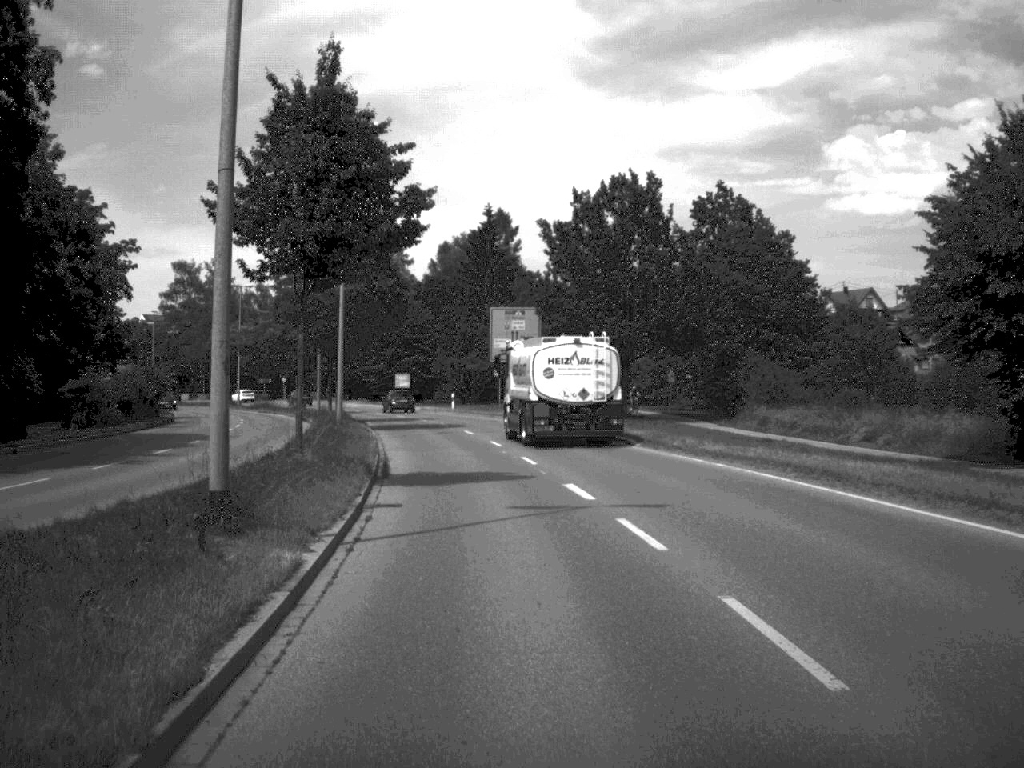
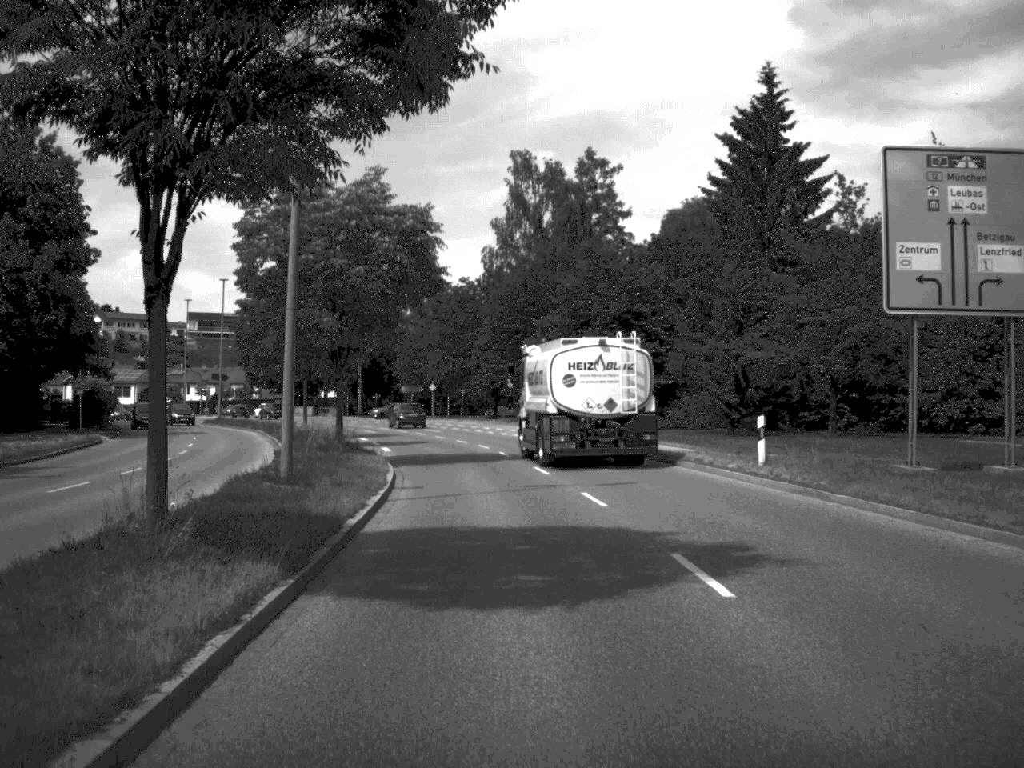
(-4.5, +52.1) m; -10°
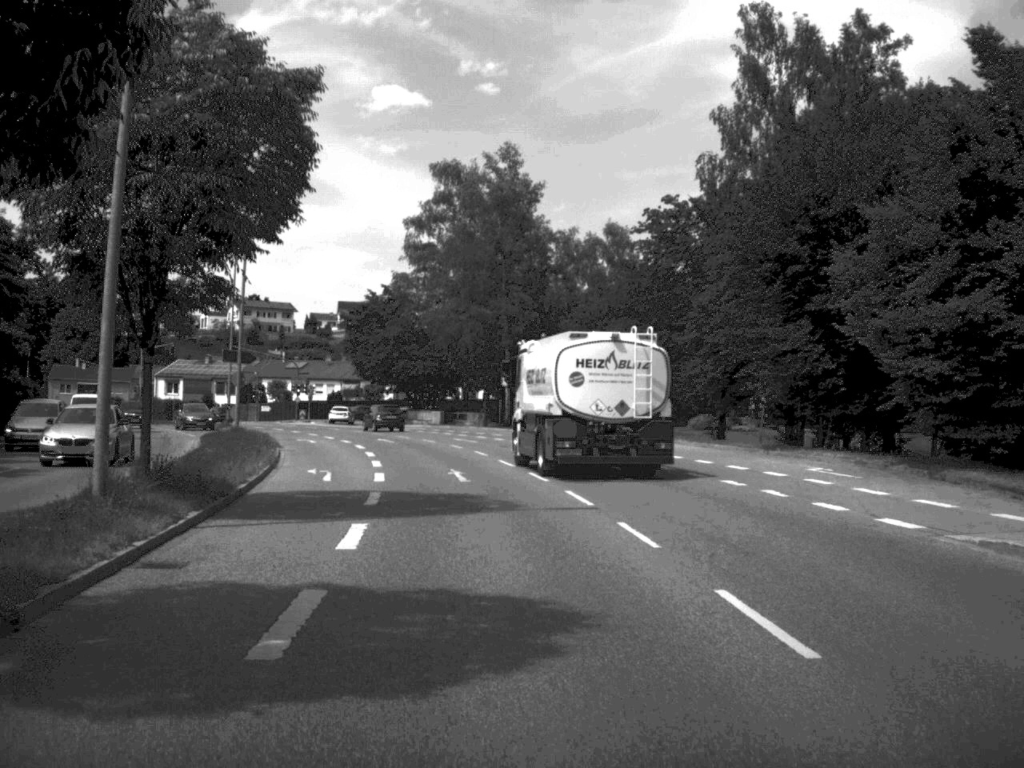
(-2.6, +40.0) m; -8°
